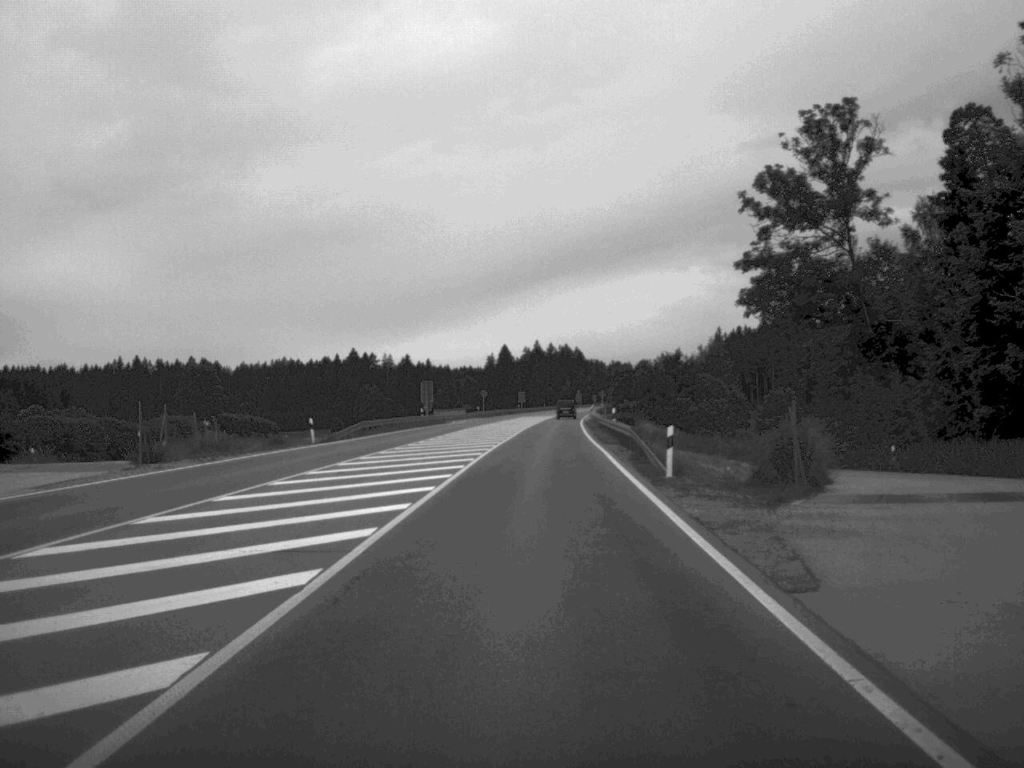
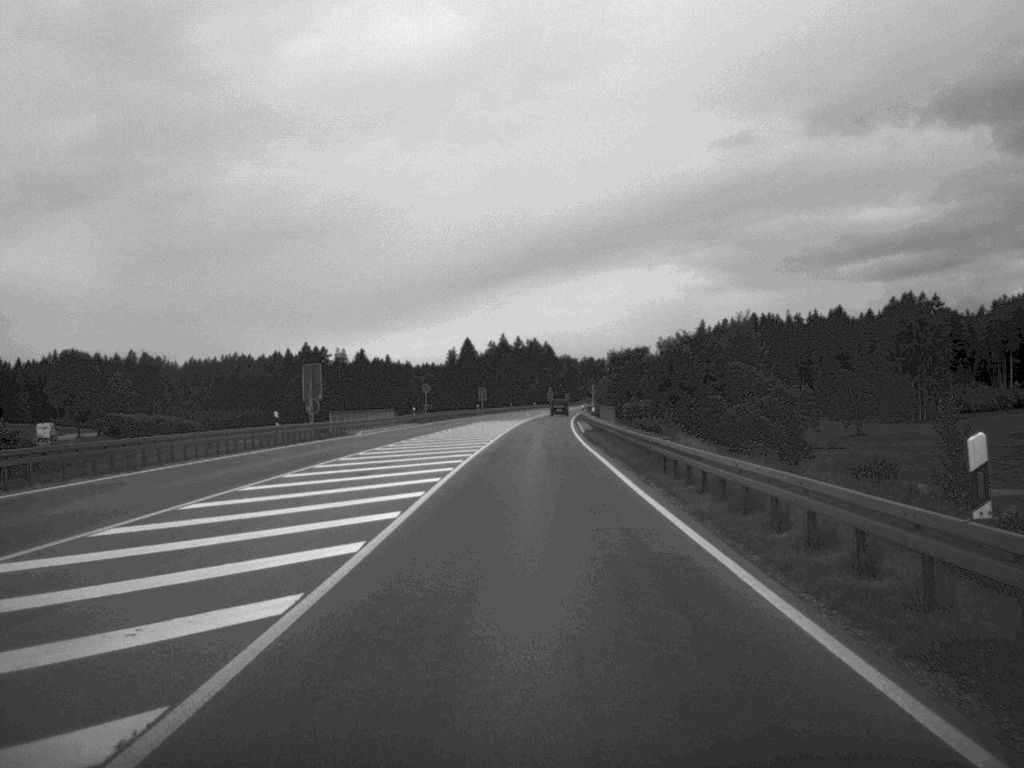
(+0.5, +46.0) m; +1°
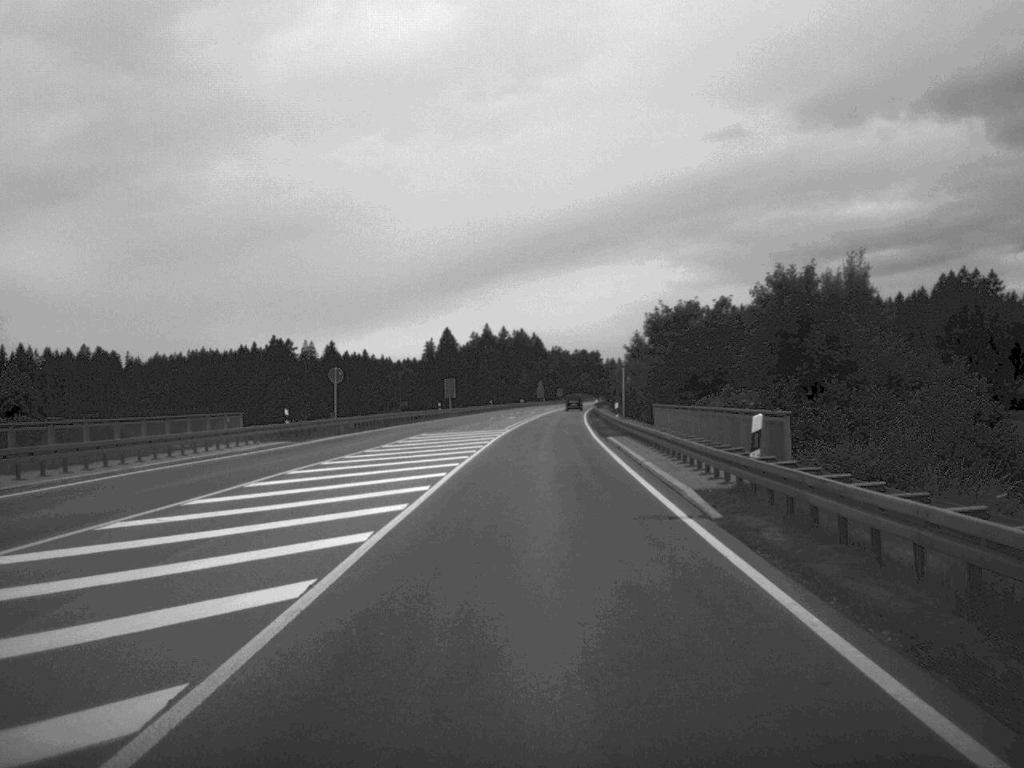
(+0.2, +47.9) m; 0°
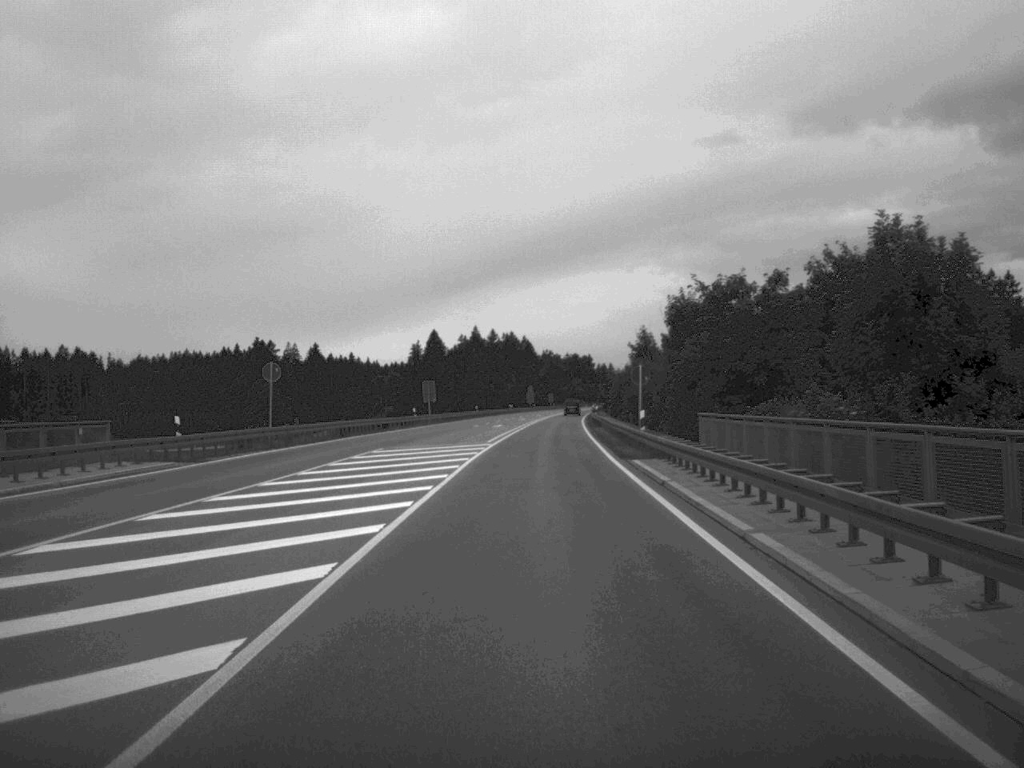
(0.0, +14.7) m; 0°
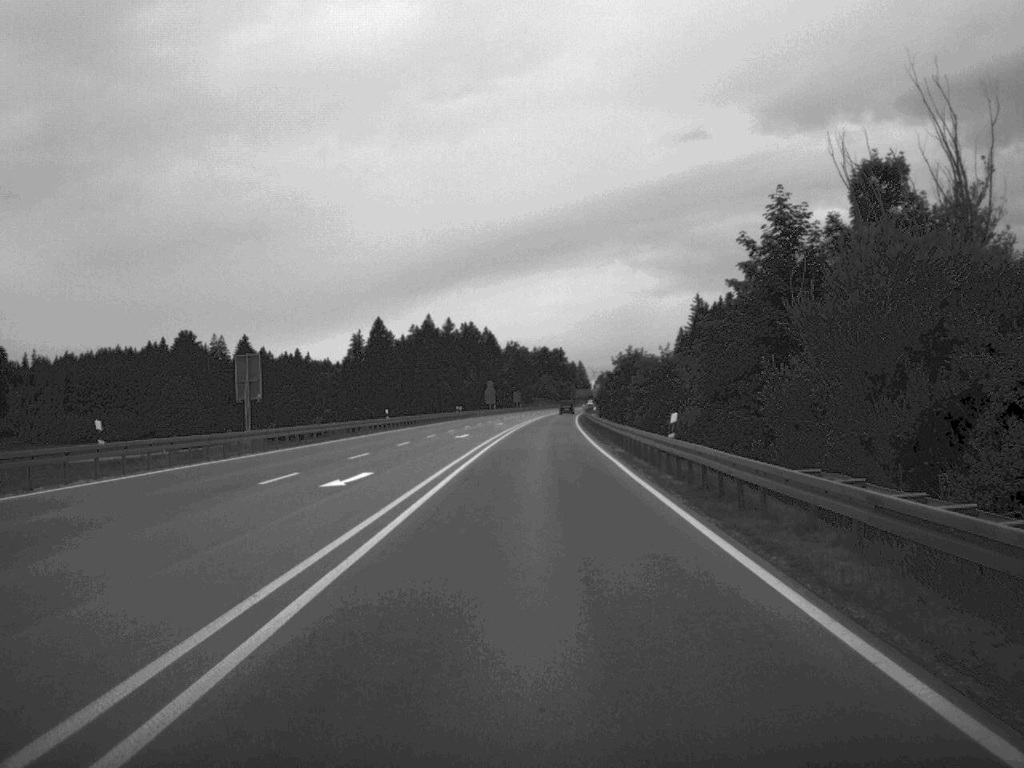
(+0.9, +62.4) m; +1°
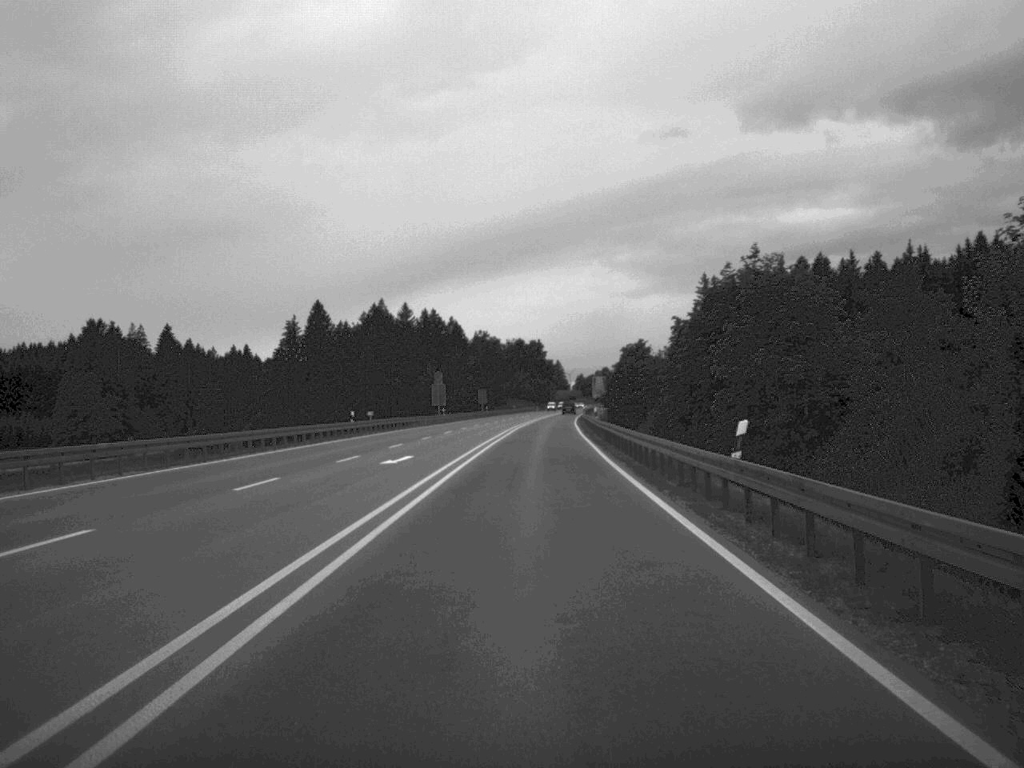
(+0.8, +61.1) m; +1°
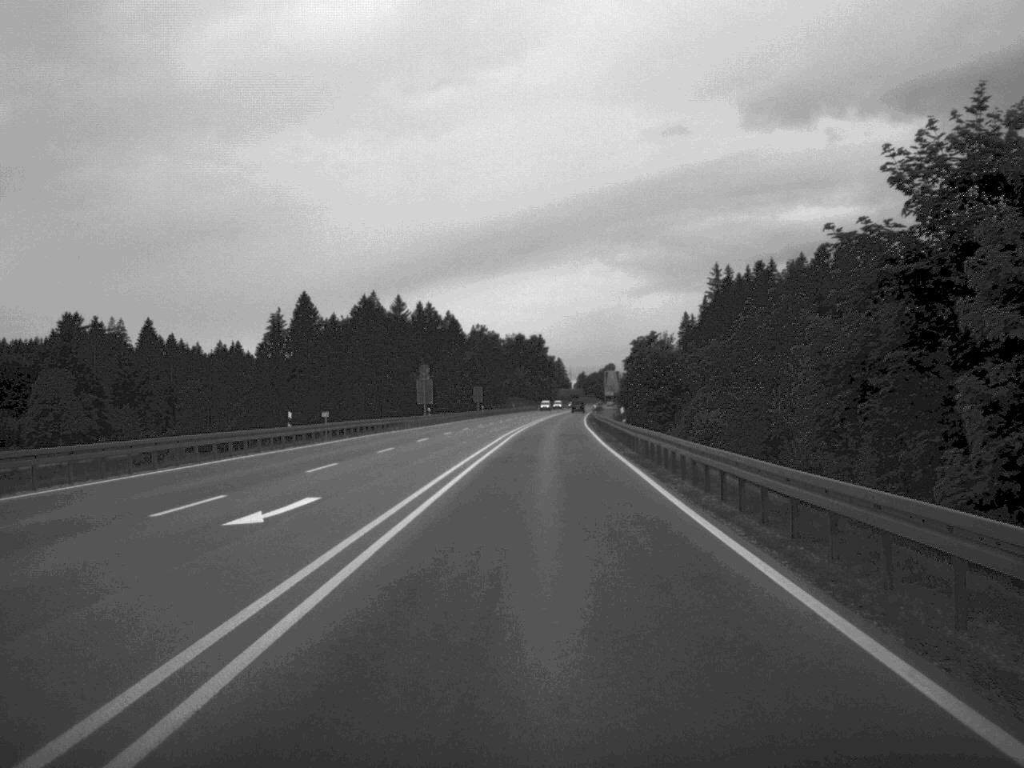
(0.0, +18.0) m; 0°
